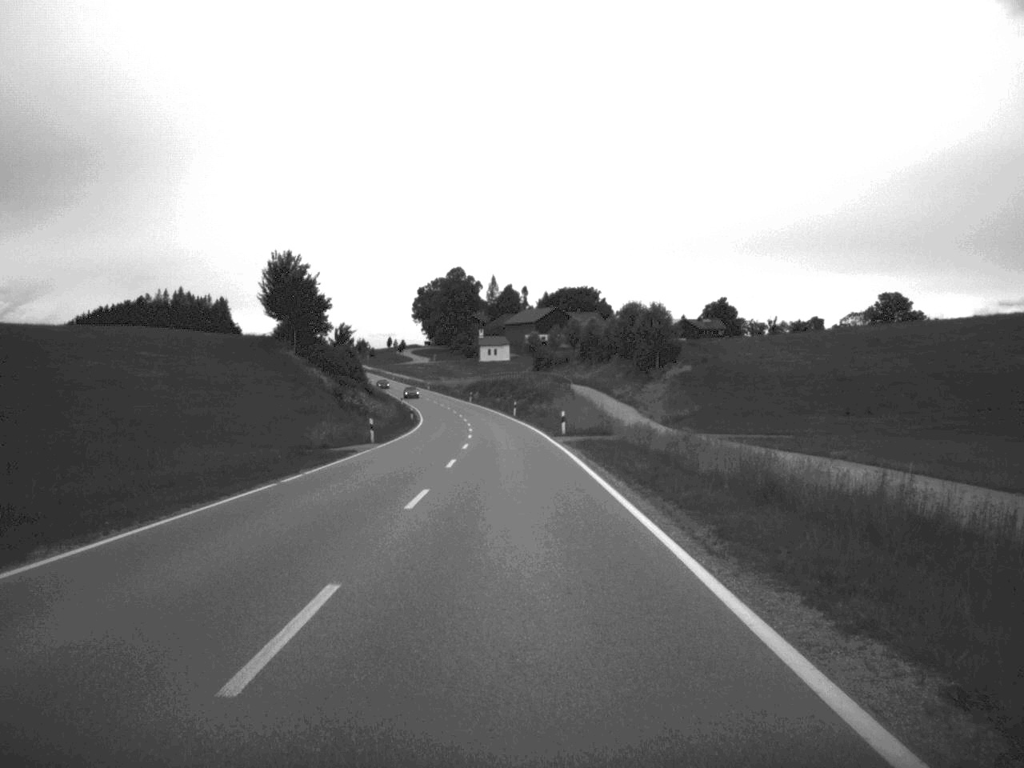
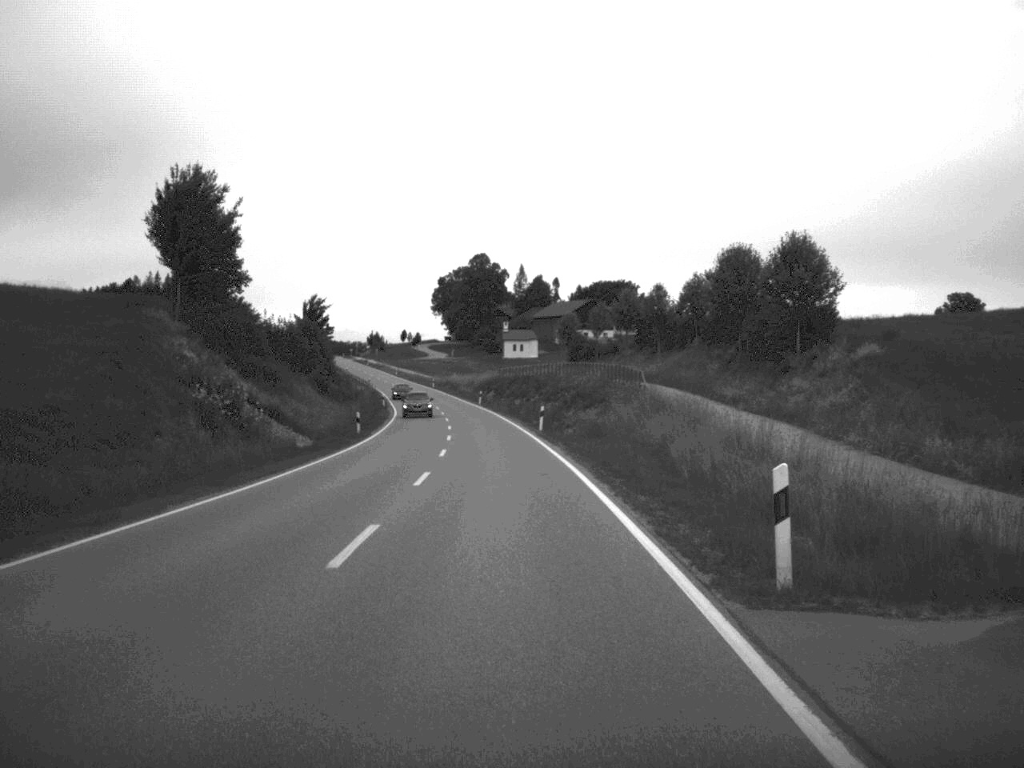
(-0.3, +41.8) m; -1°
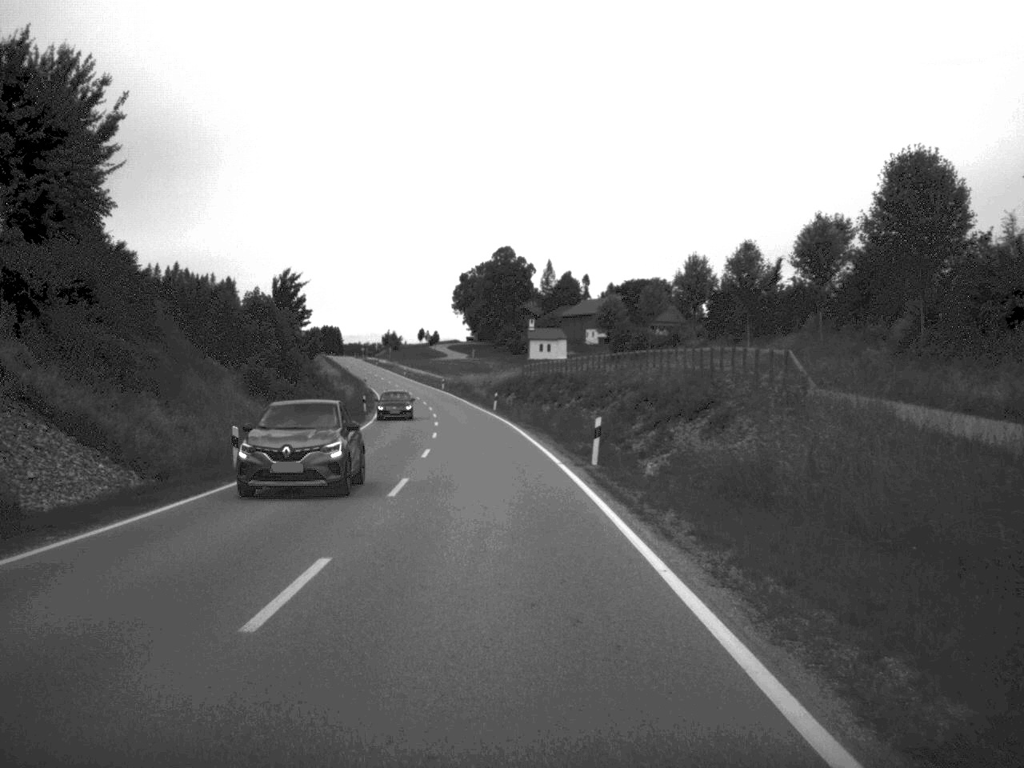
(-0.3, +26.8) m; -1°
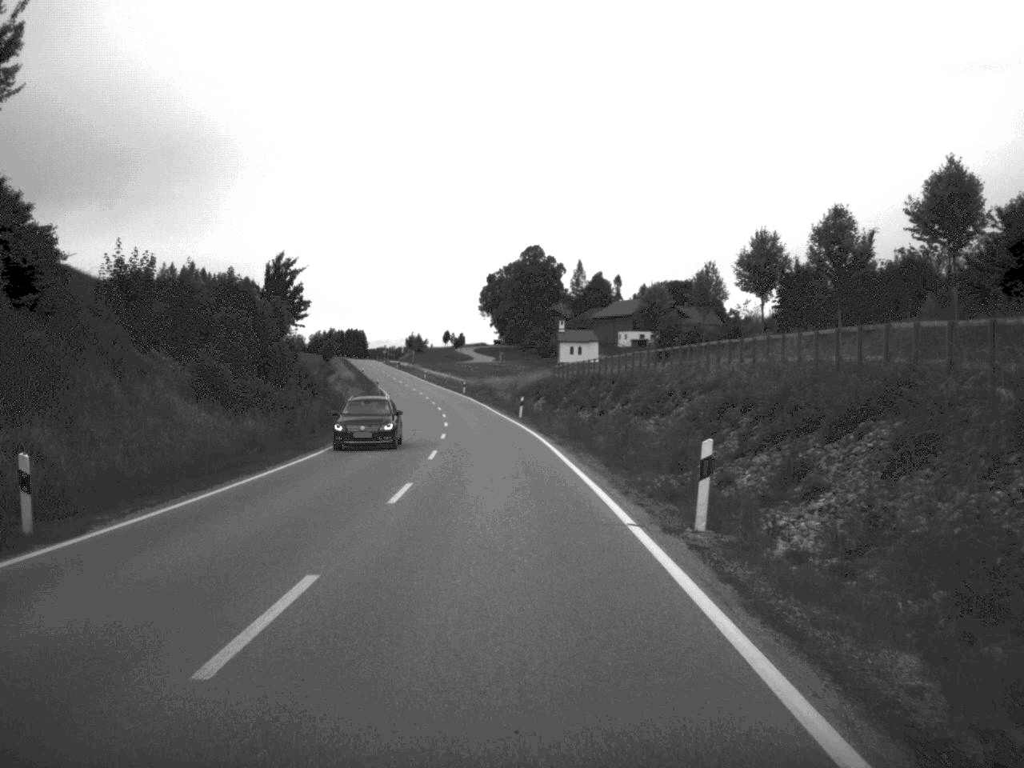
(-0.1, +13.2) m; -1°
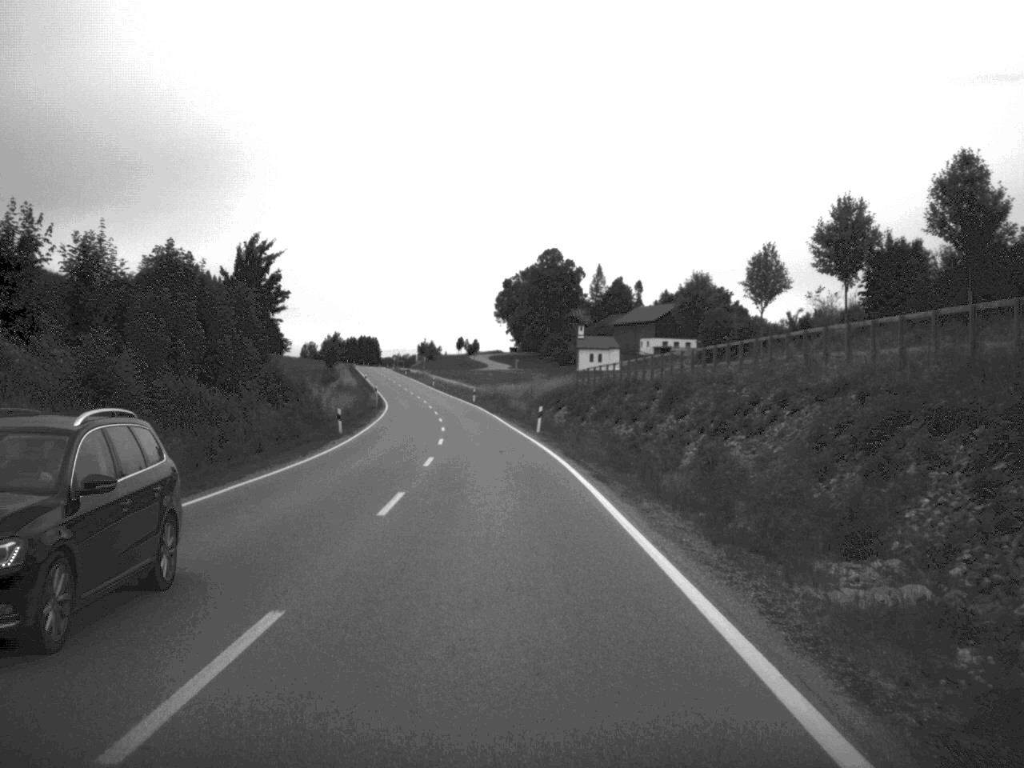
(-0.1, +13.3) m; -1°
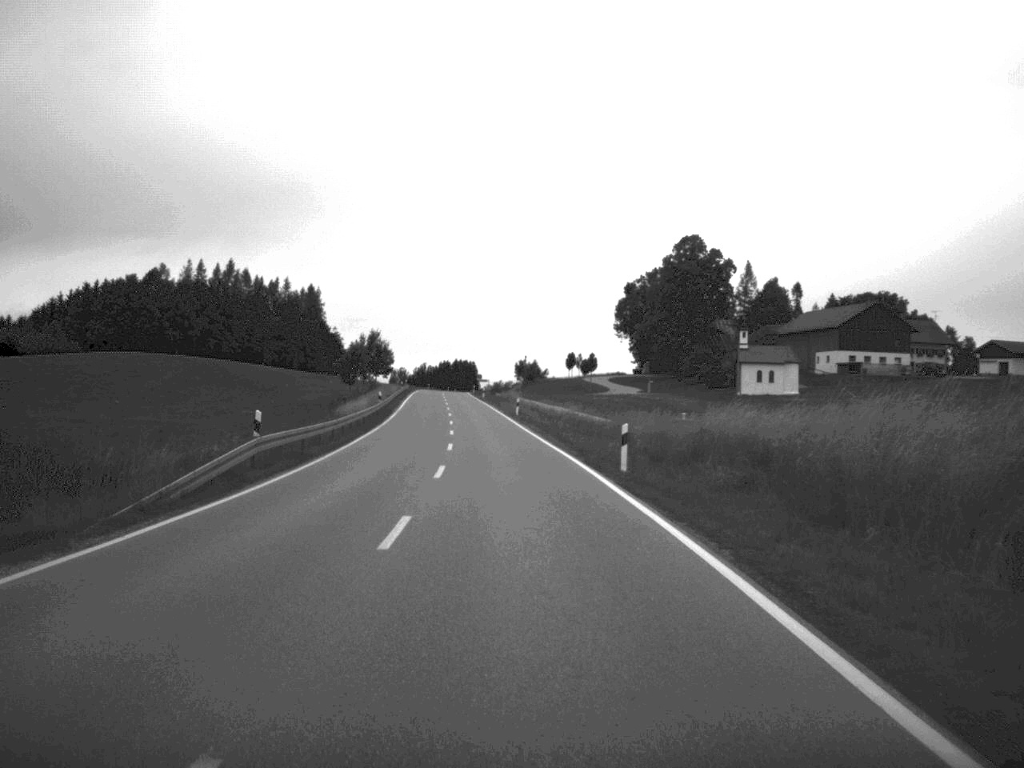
(-3.8, +74.1) m; -5°
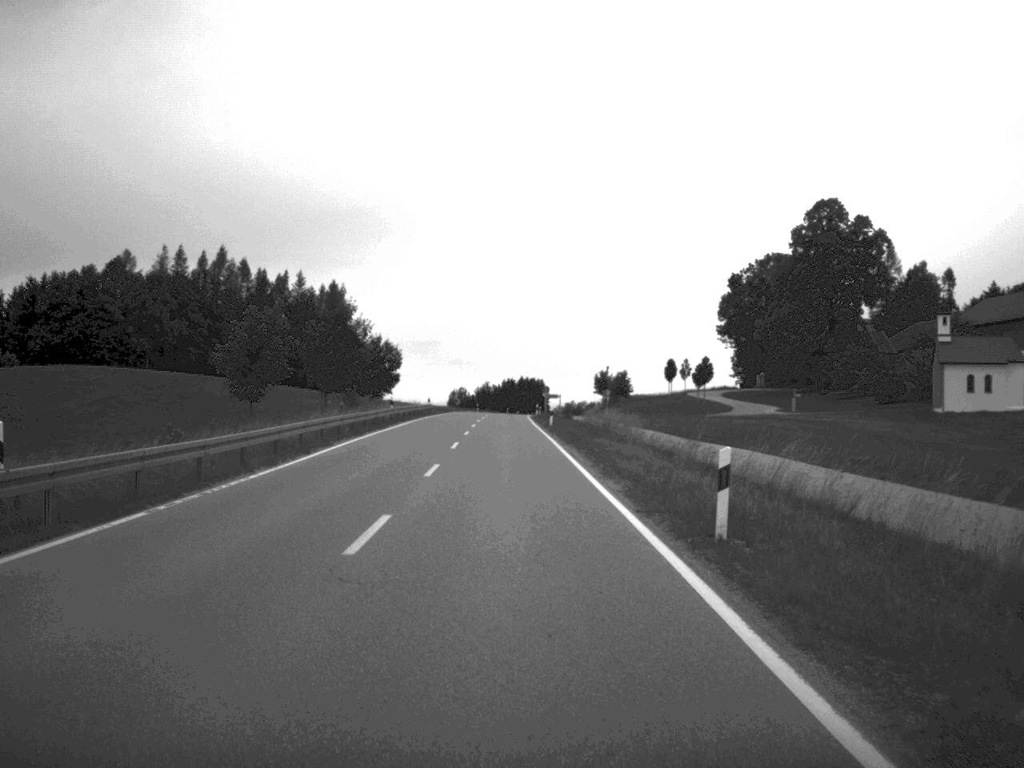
(-1.8, +59.3) m; -3°
